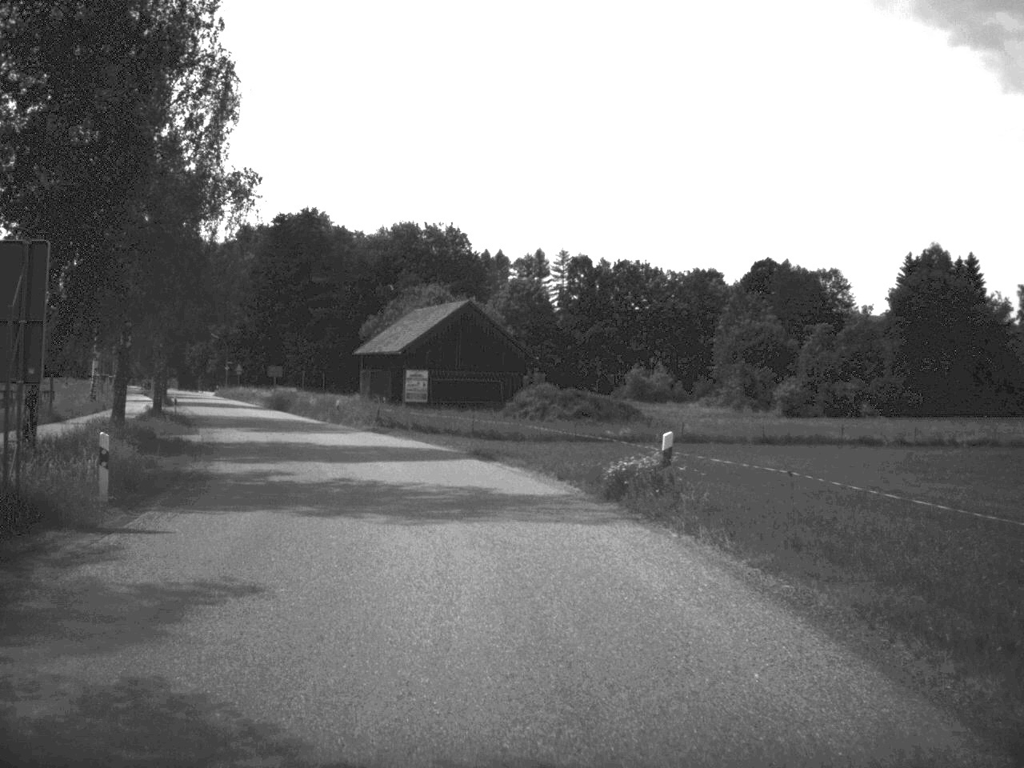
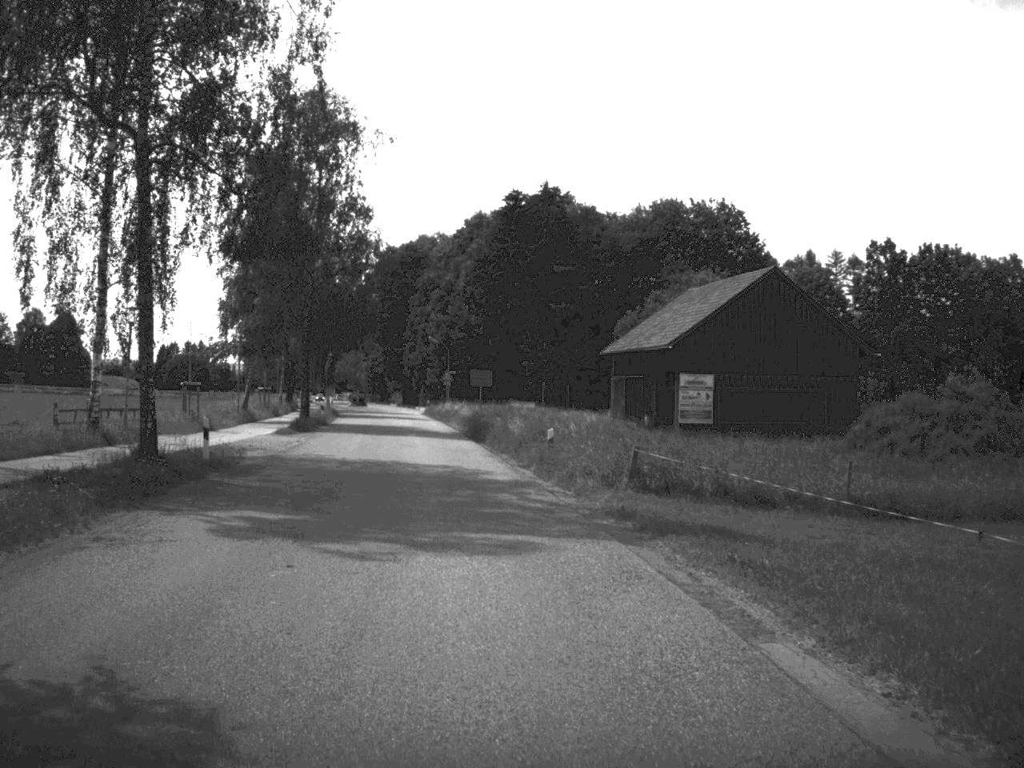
(-3.2, +29.9) m; -12°
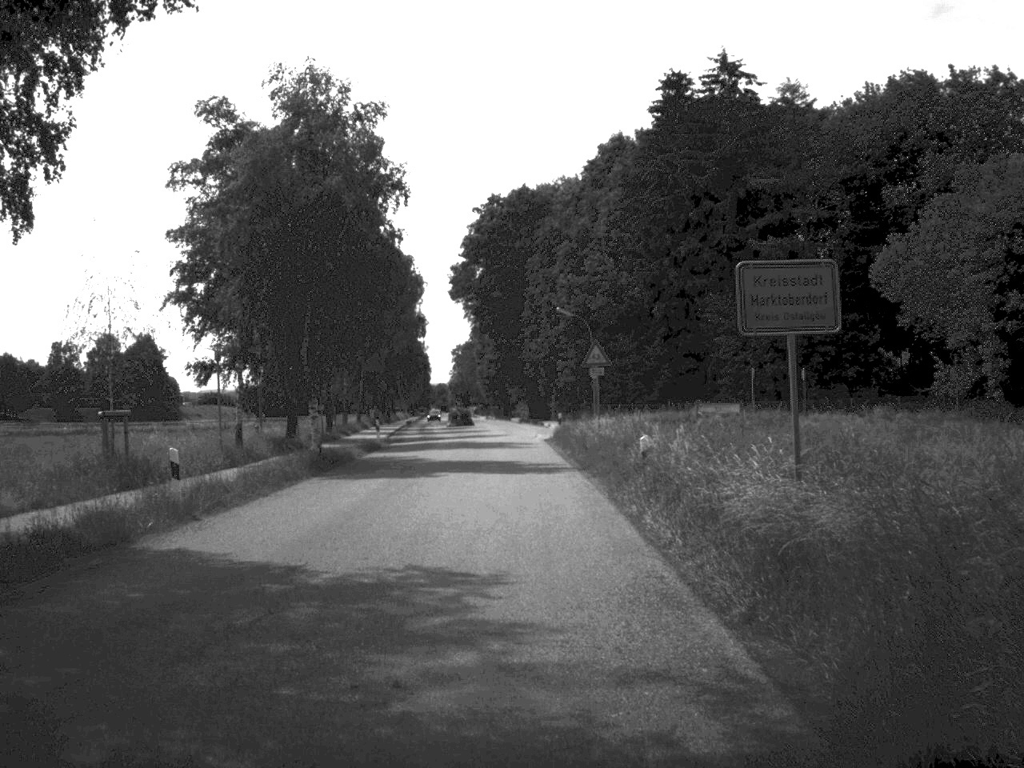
(-3.2, +48.0) m; -6°
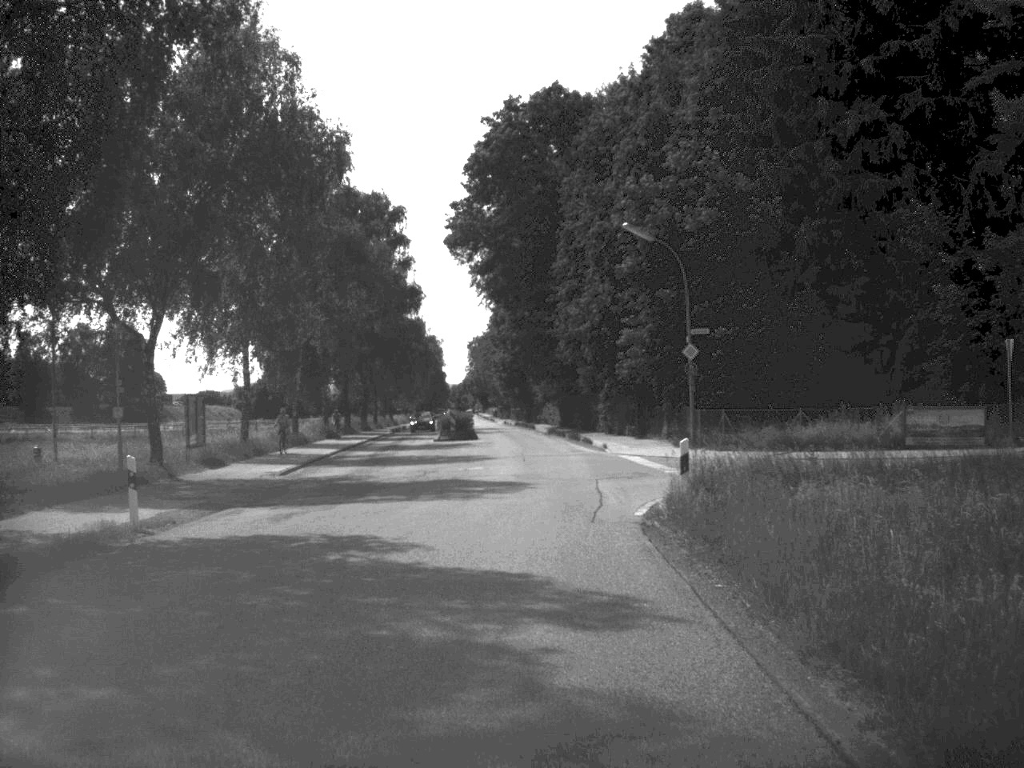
(-0.4, +36.1) m; -1°
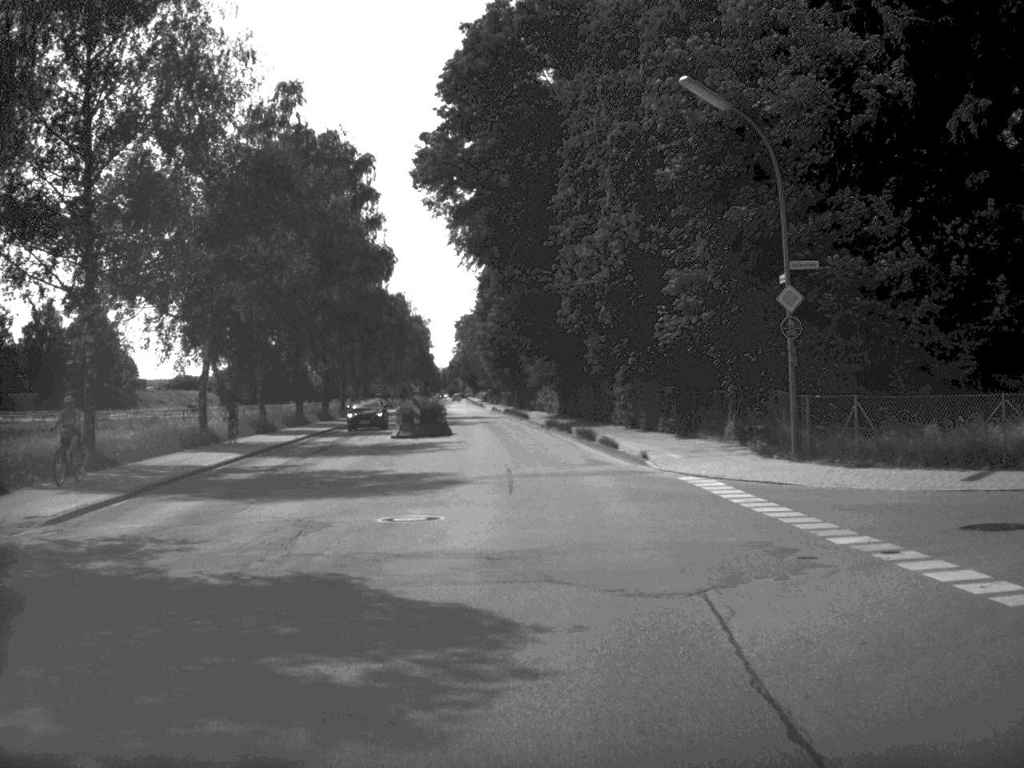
(0.0, +16.8) m; 0°
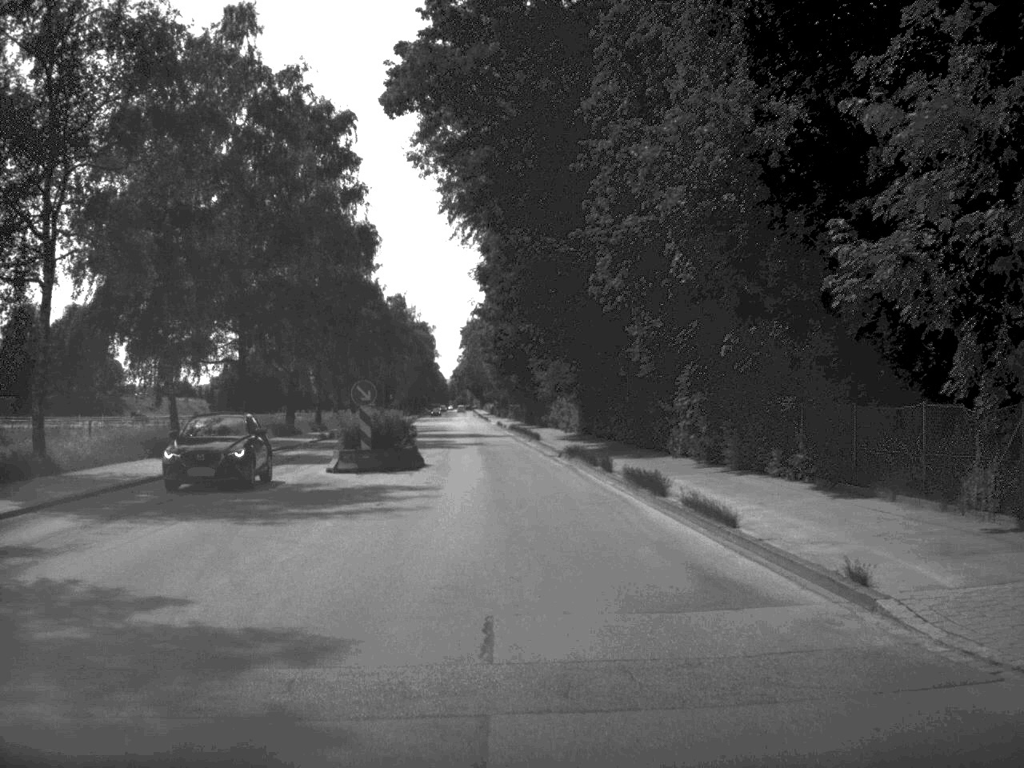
(0.0, +16.8) m; -1°
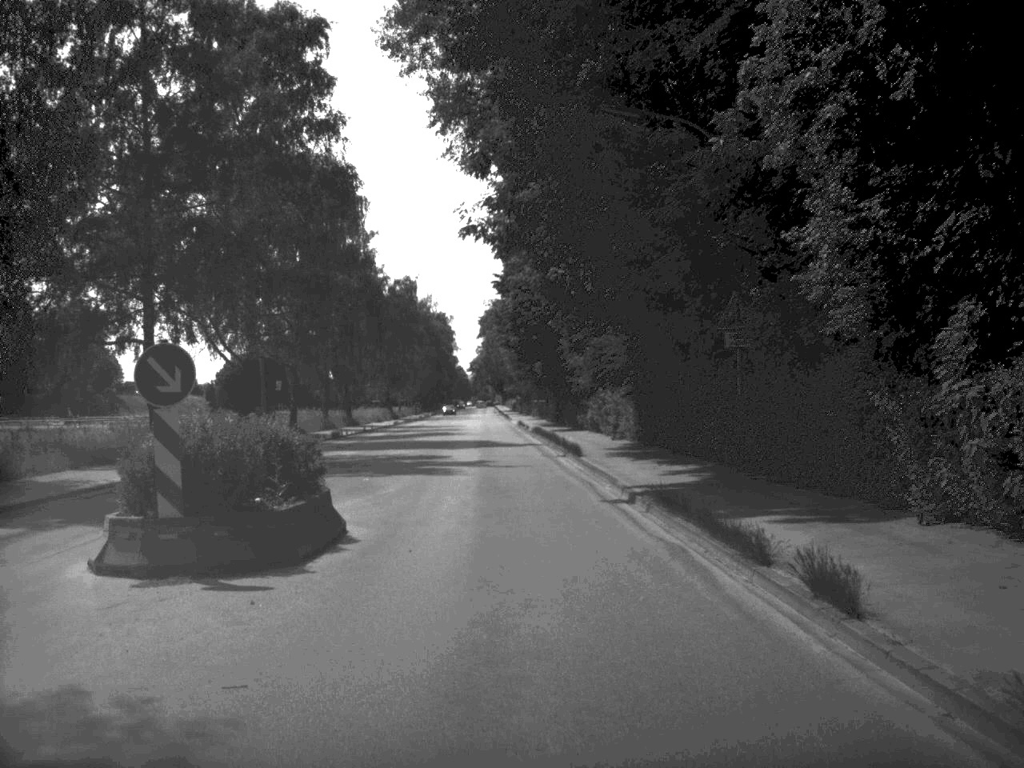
(-0.2, +18.0) m; -1°
